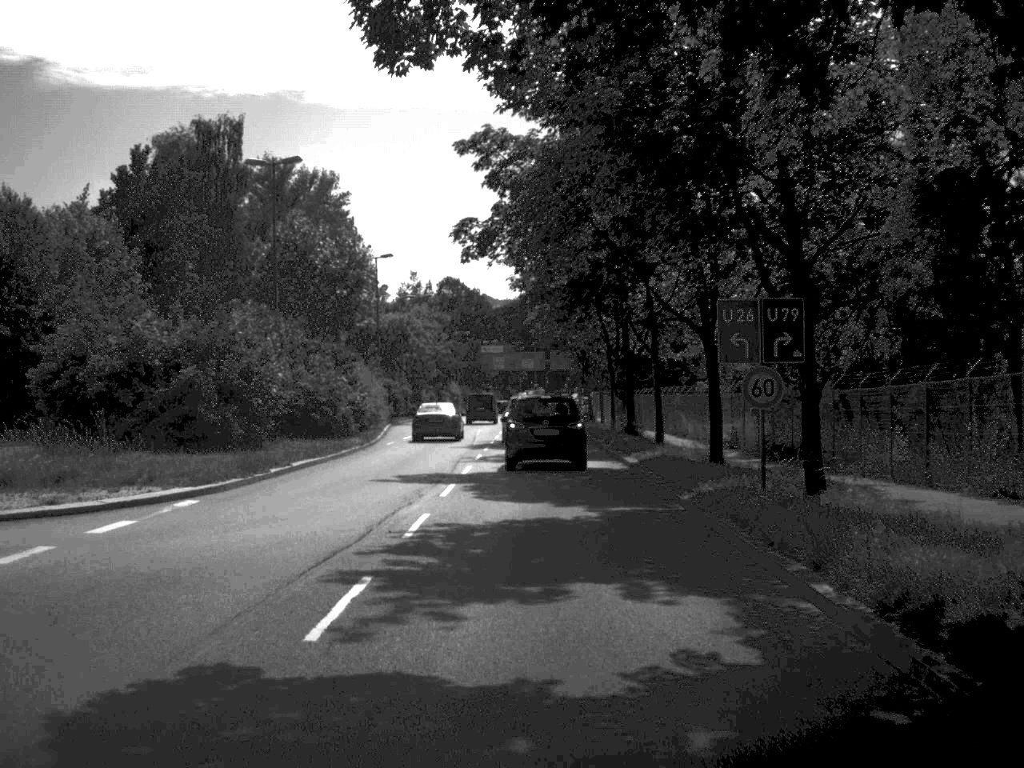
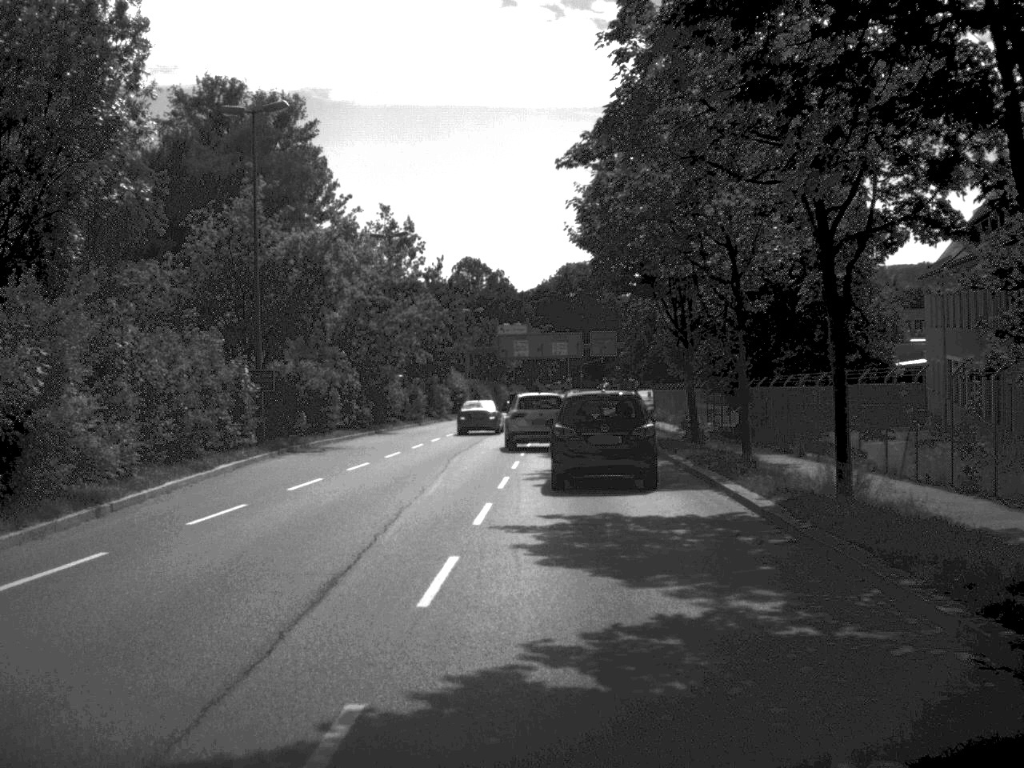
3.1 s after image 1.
(-0.2, +39.9) m; -2°
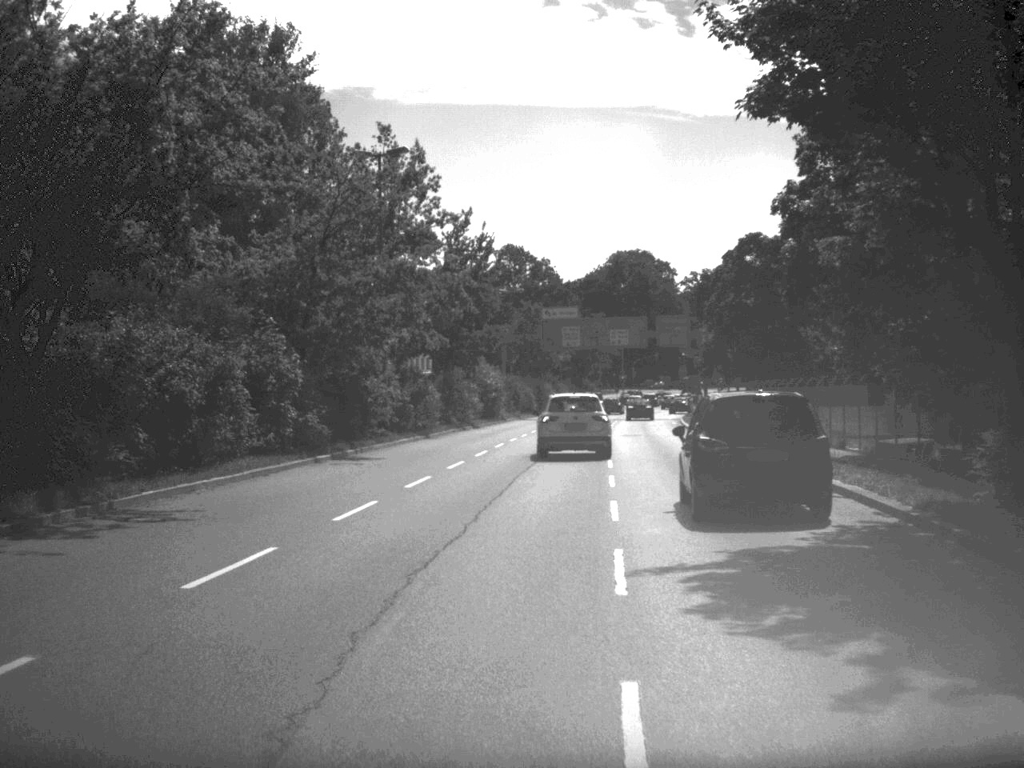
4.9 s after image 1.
(-0.5, +23.0) m; -2°
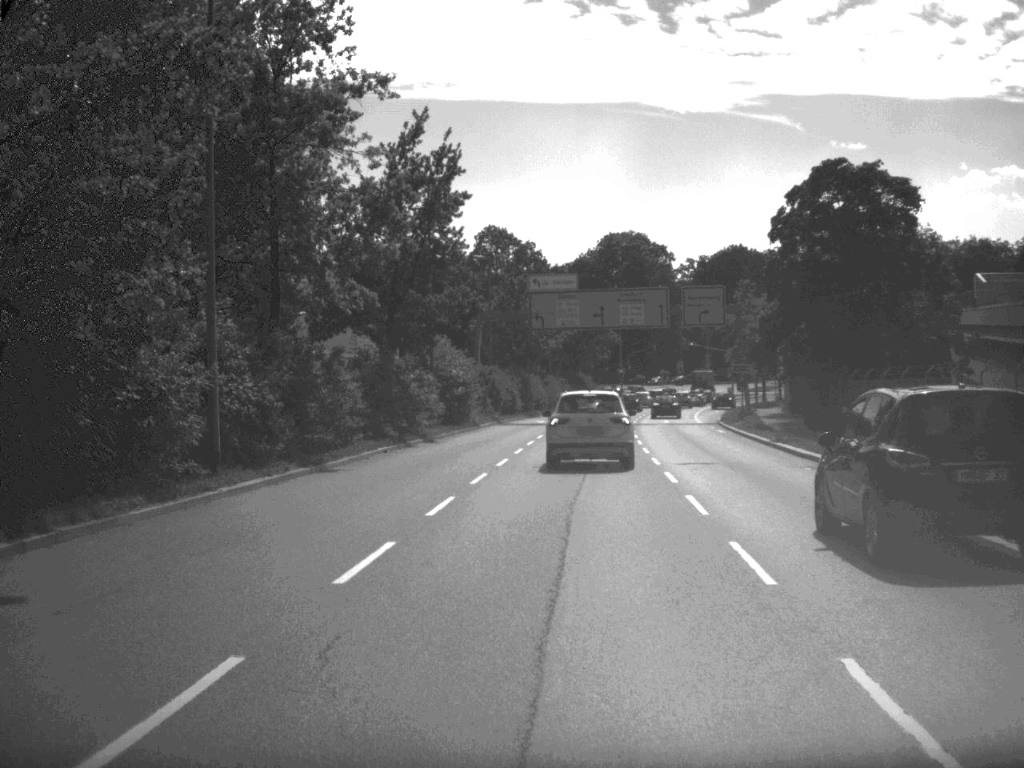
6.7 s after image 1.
(0.0, +23.3) m; +1°
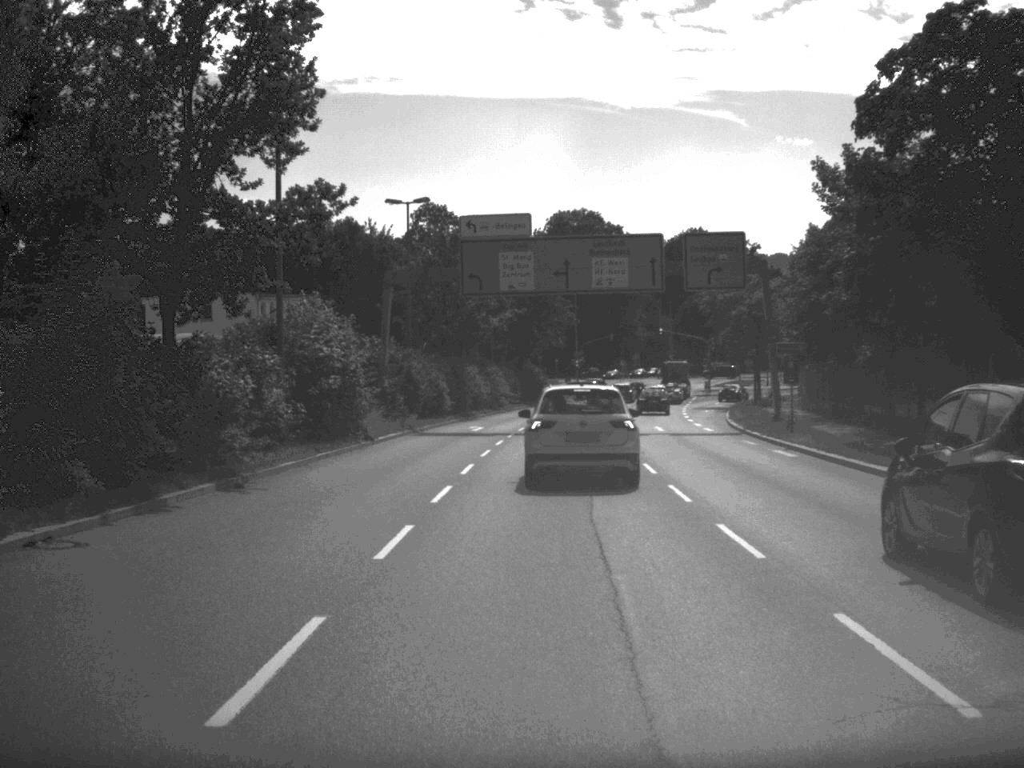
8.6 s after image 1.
(+0.5, +22.2) m; +2°
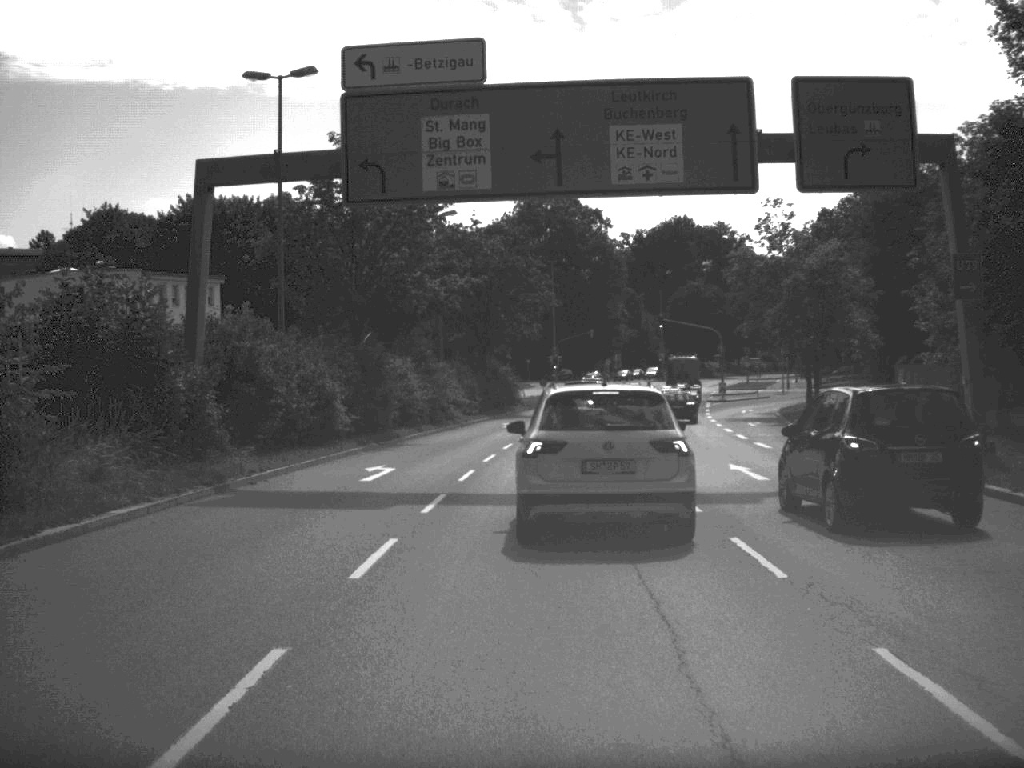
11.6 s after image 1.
(+0.3, +24.8) m; +1°
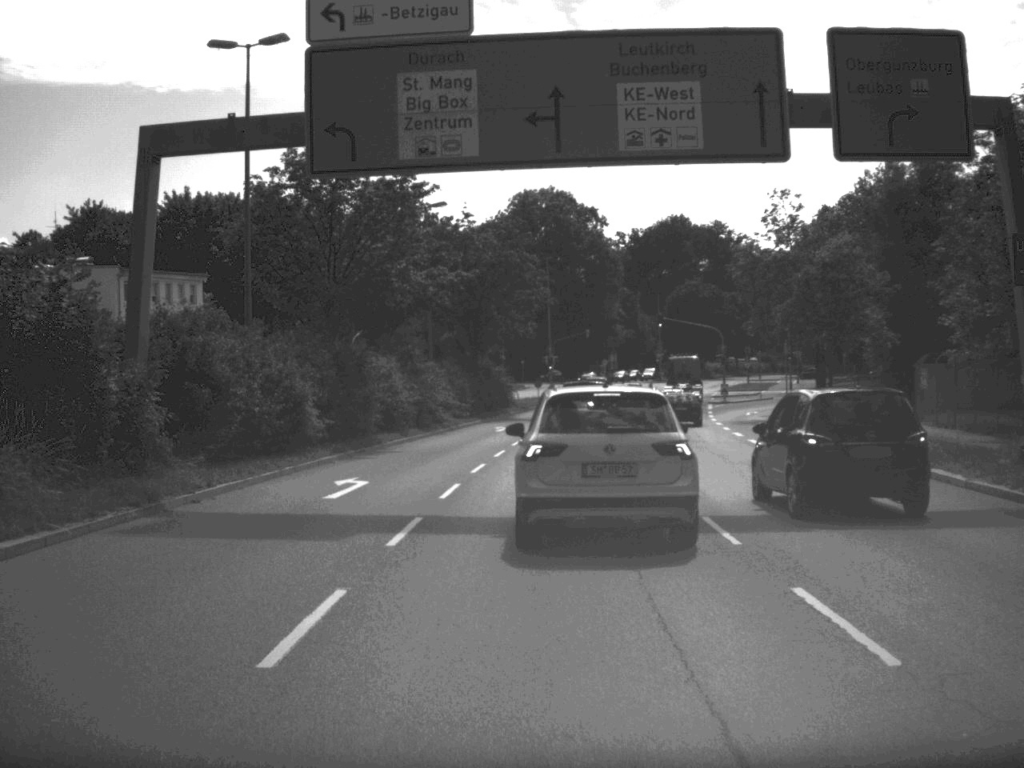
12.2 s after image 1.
(0.0, +3.4) m; 0°
